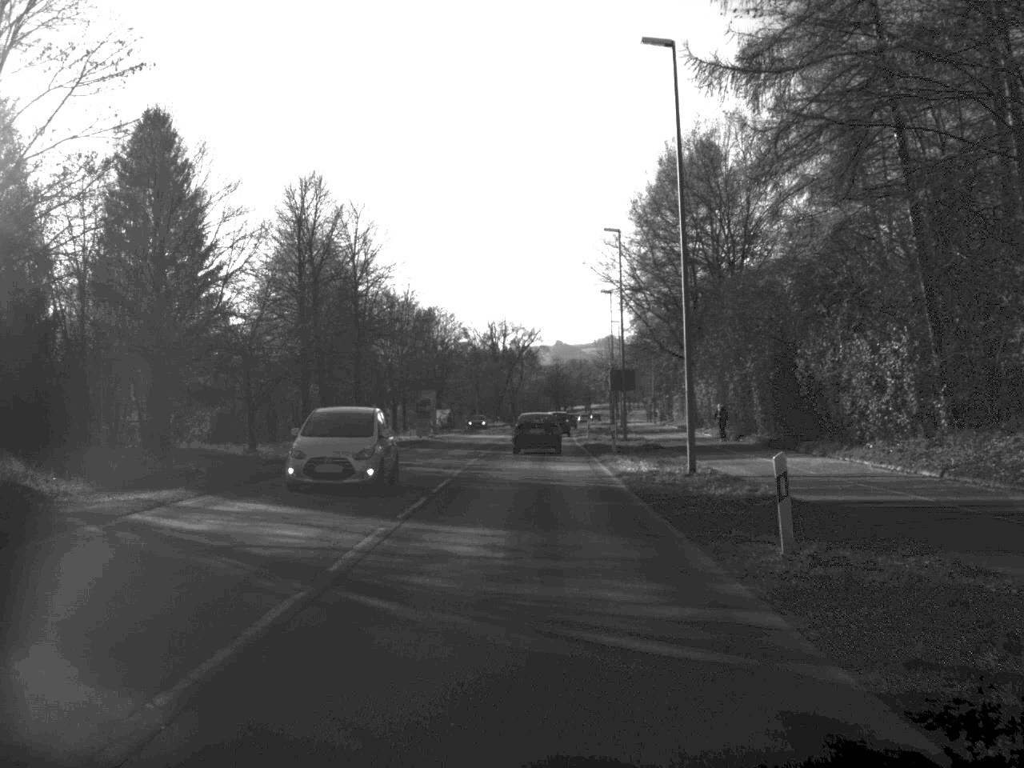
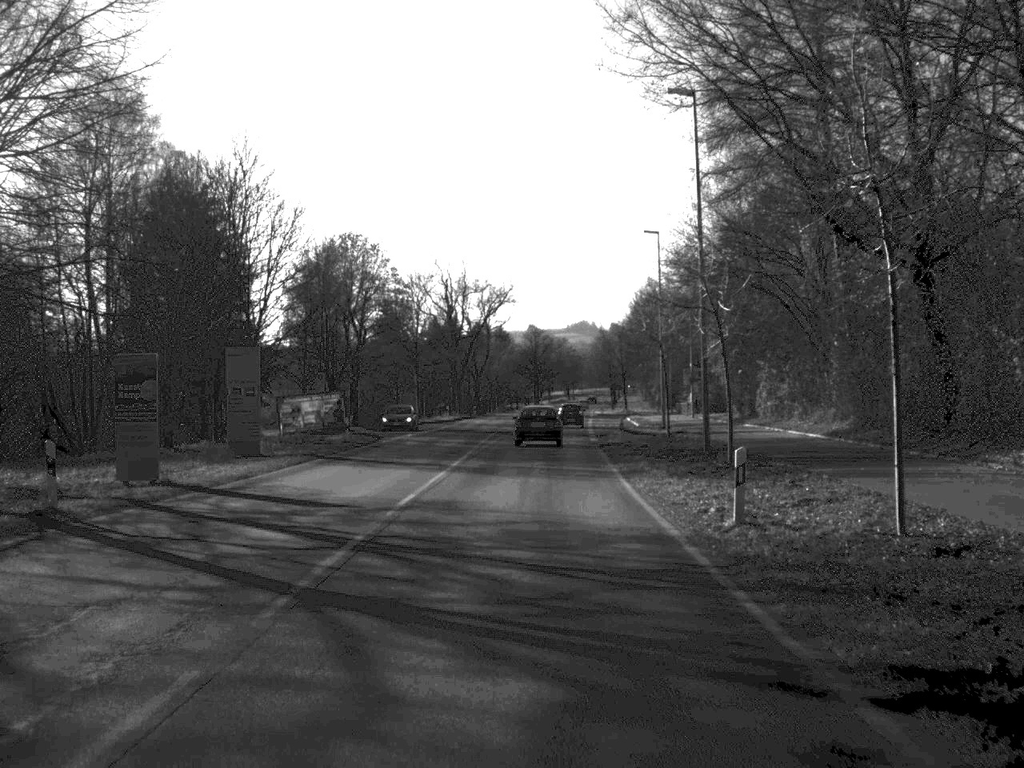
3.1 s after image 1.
(+0.5, +56.5) m; +1°
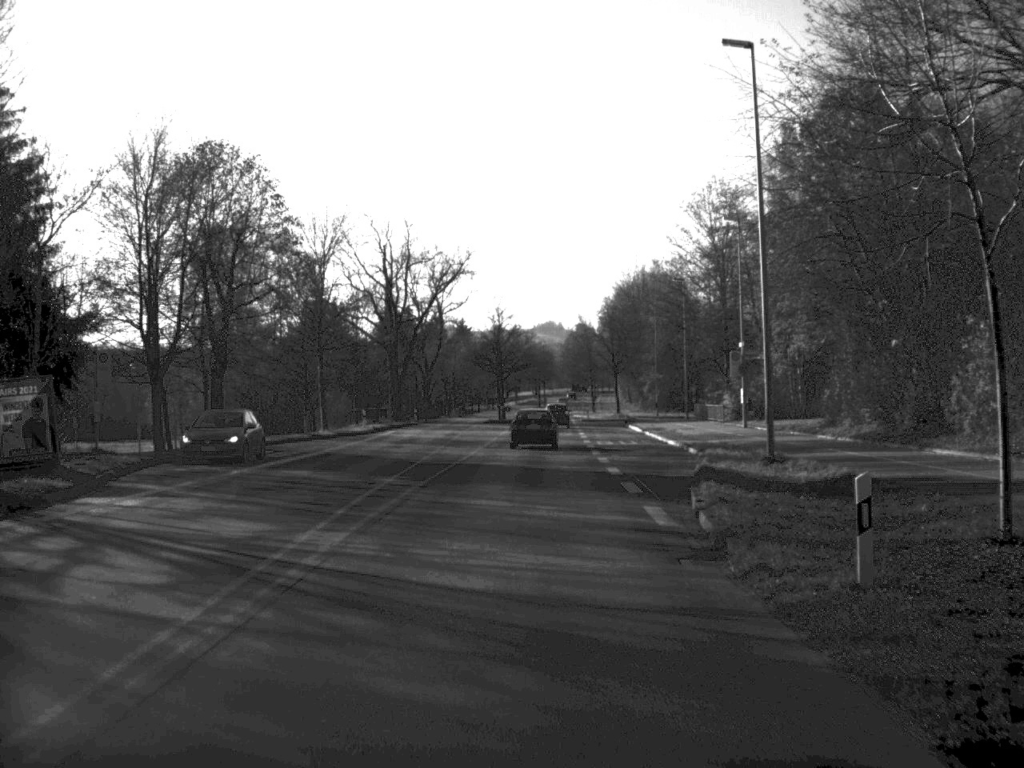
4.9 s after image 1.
(+0.4, +35.3) m; +1°
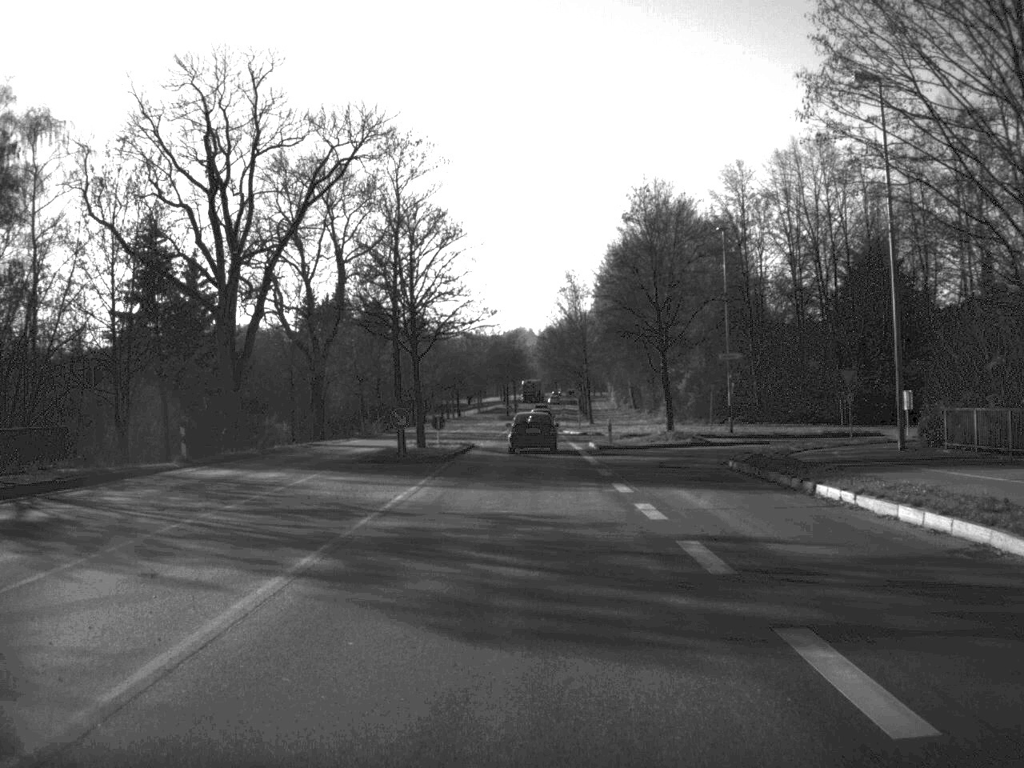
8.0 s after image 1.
(+0.8, +58.6) m; +1°
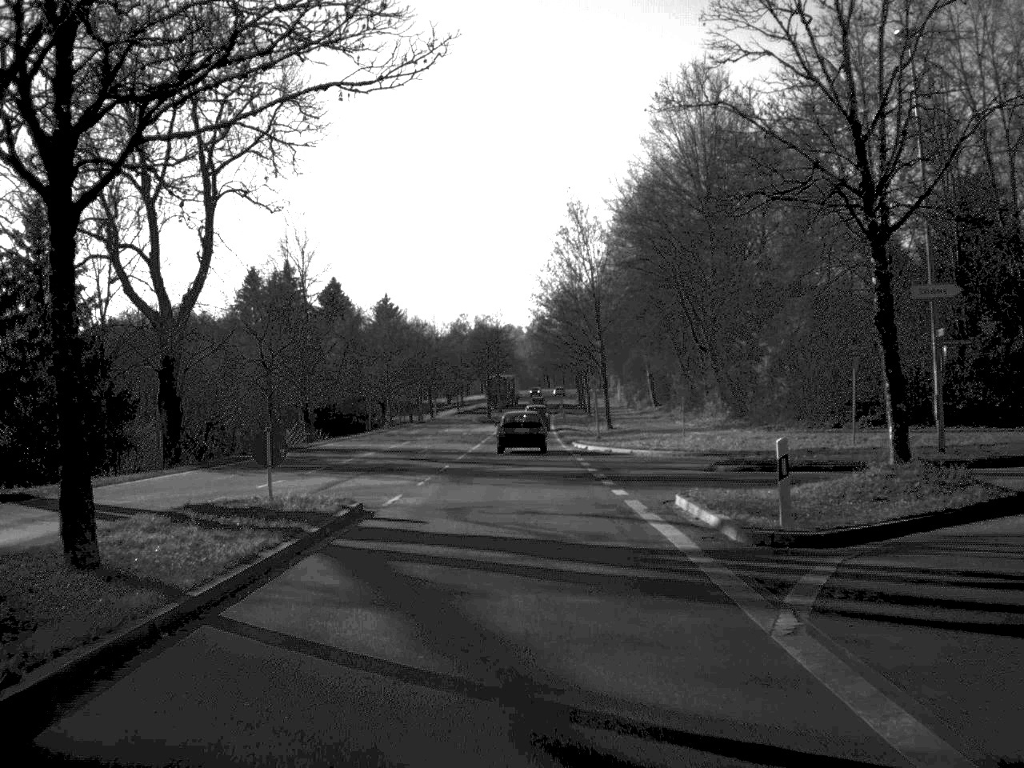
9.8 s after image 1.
(+0.1, +34.2) m; 0°
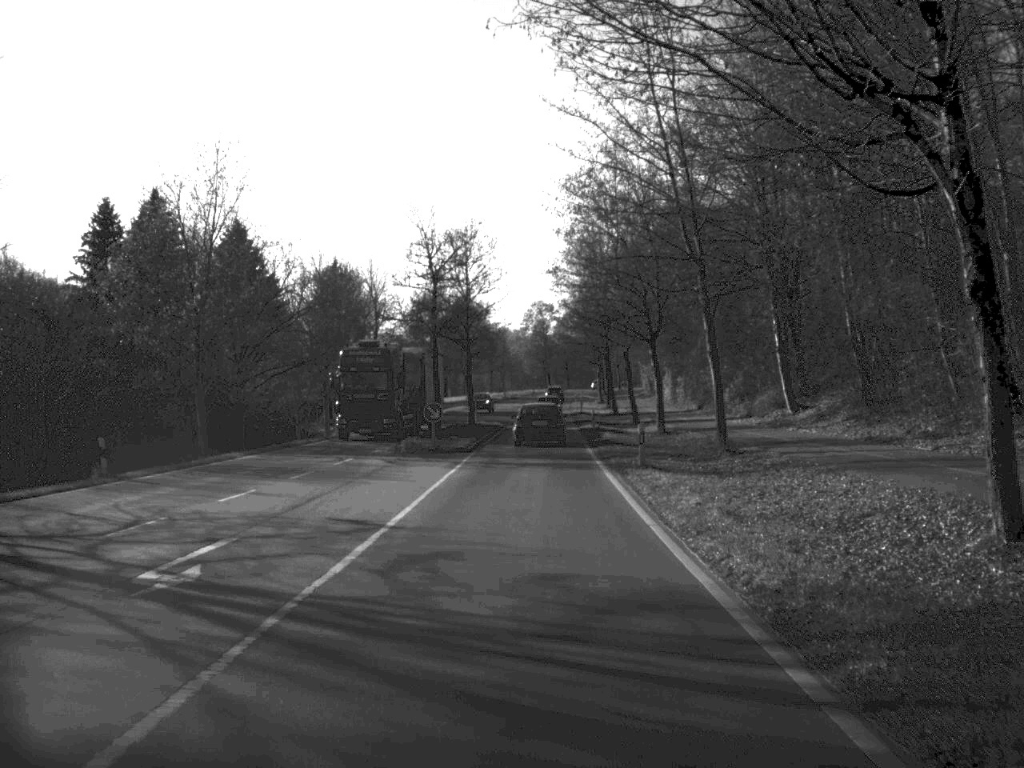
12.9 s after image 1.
(-0.1, +59.4) m; 0°
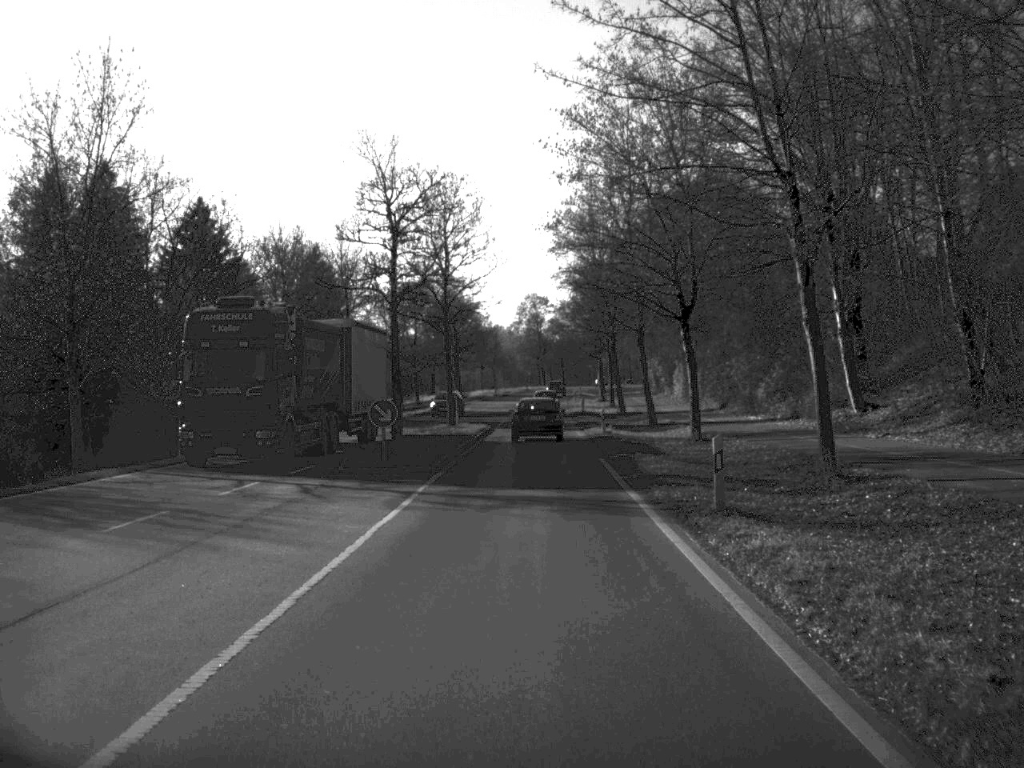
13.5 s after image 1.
(0.0, +12.0) m; 0°
